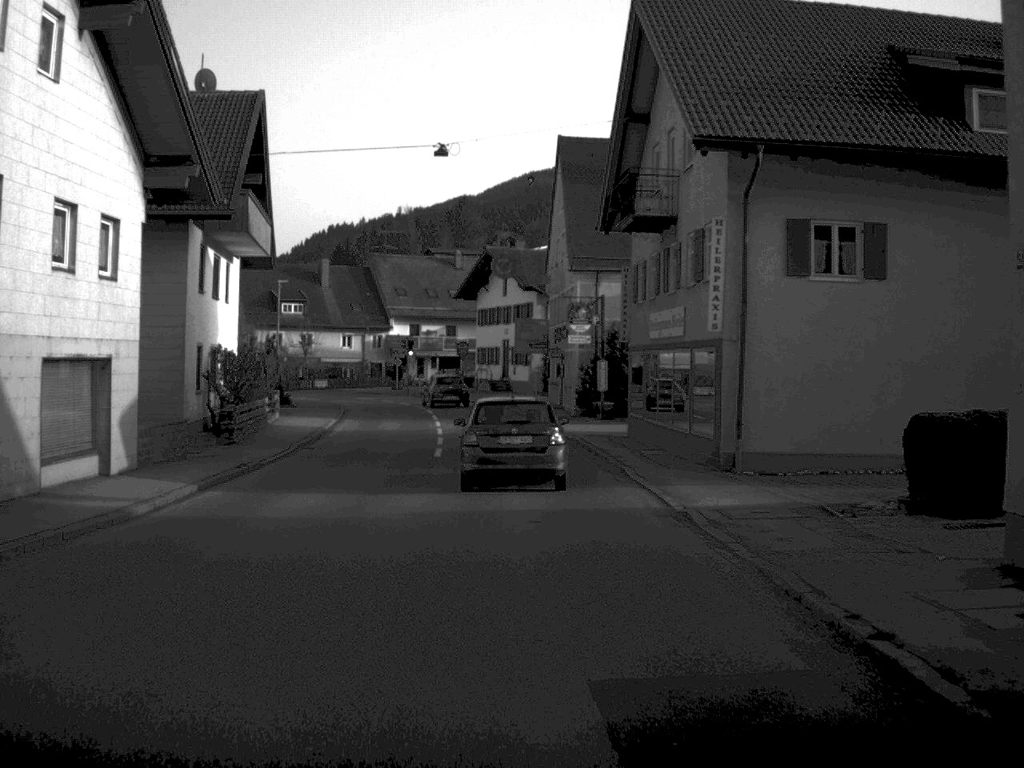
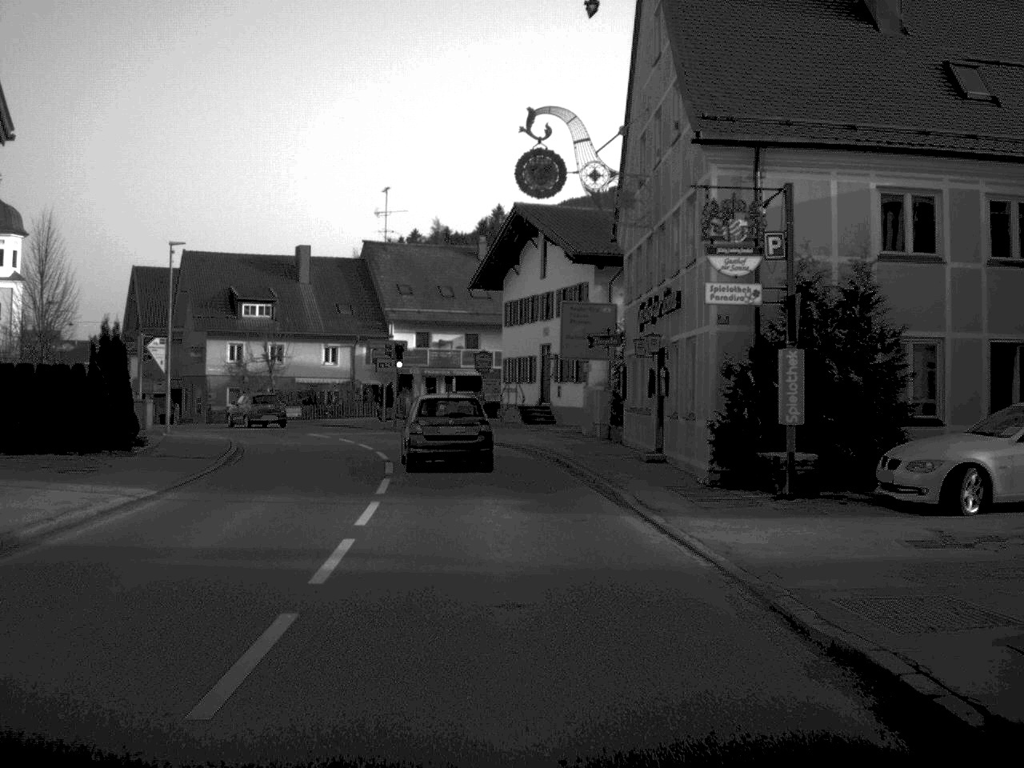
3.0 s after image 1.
(-0.3, +26.8) m; -2°
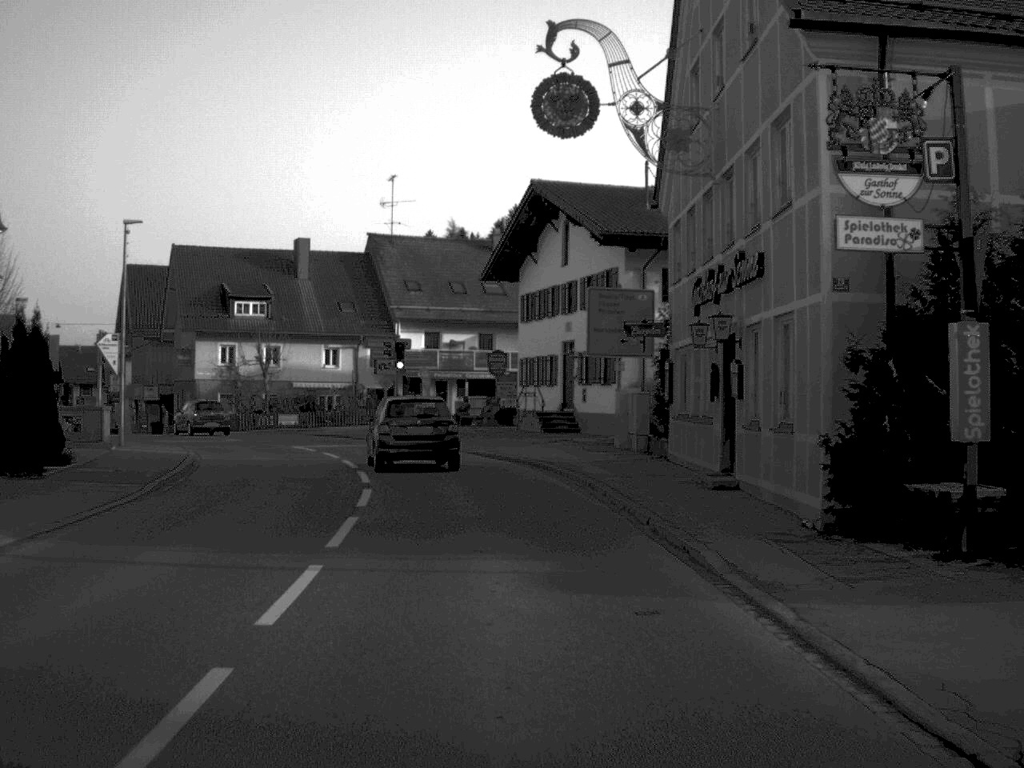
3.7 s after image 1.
(0.0, +6.5) m; -1°
